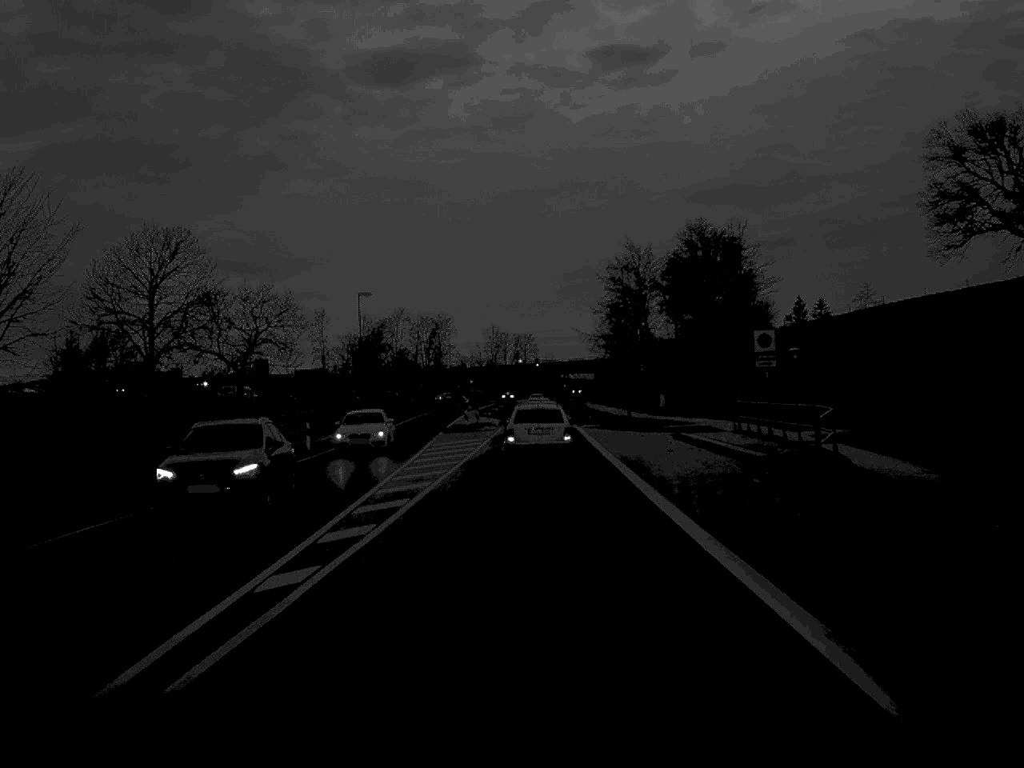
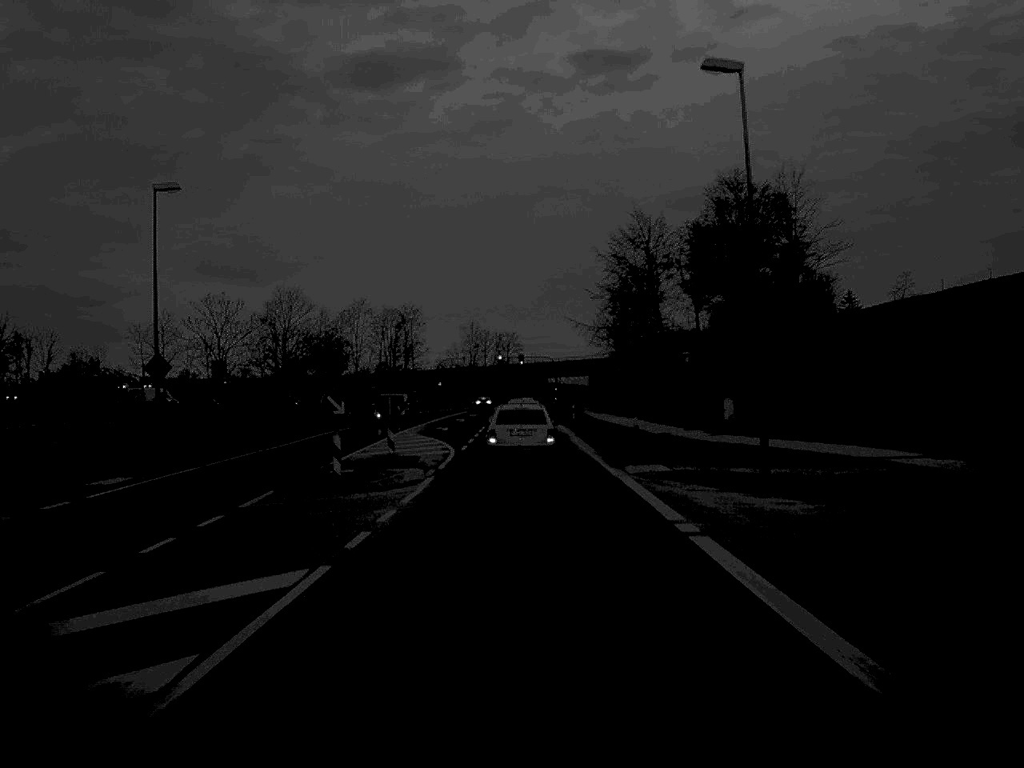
(+0.3, +37.3) m; +1°
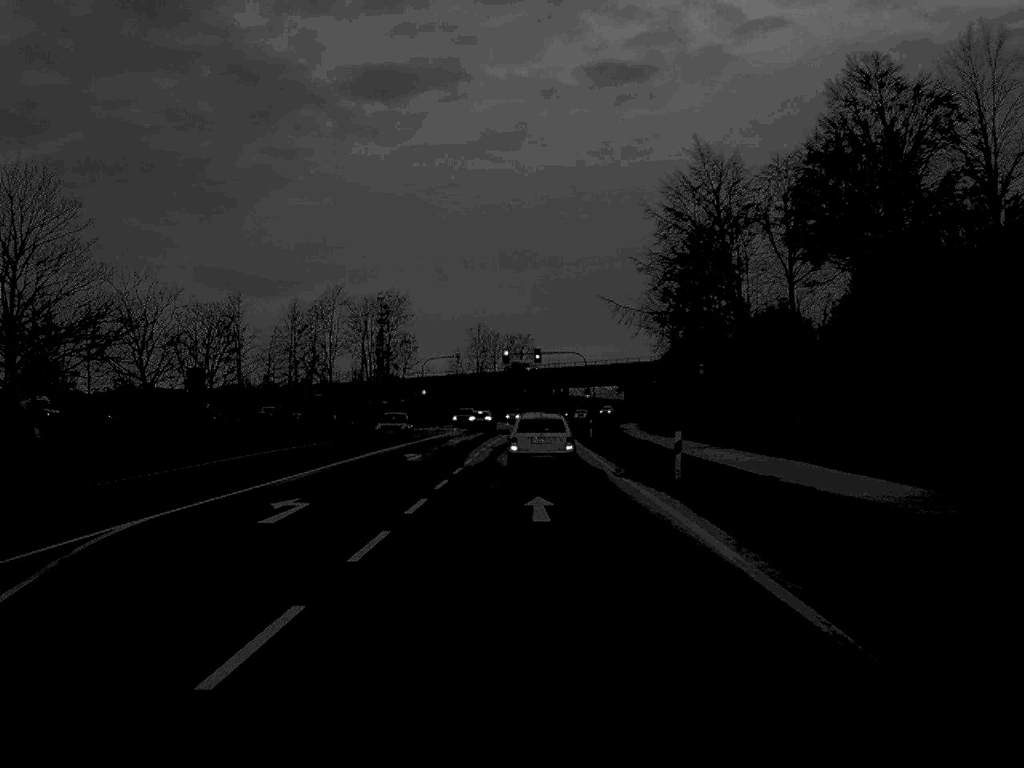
(-0.1, +44.3) m; -1°
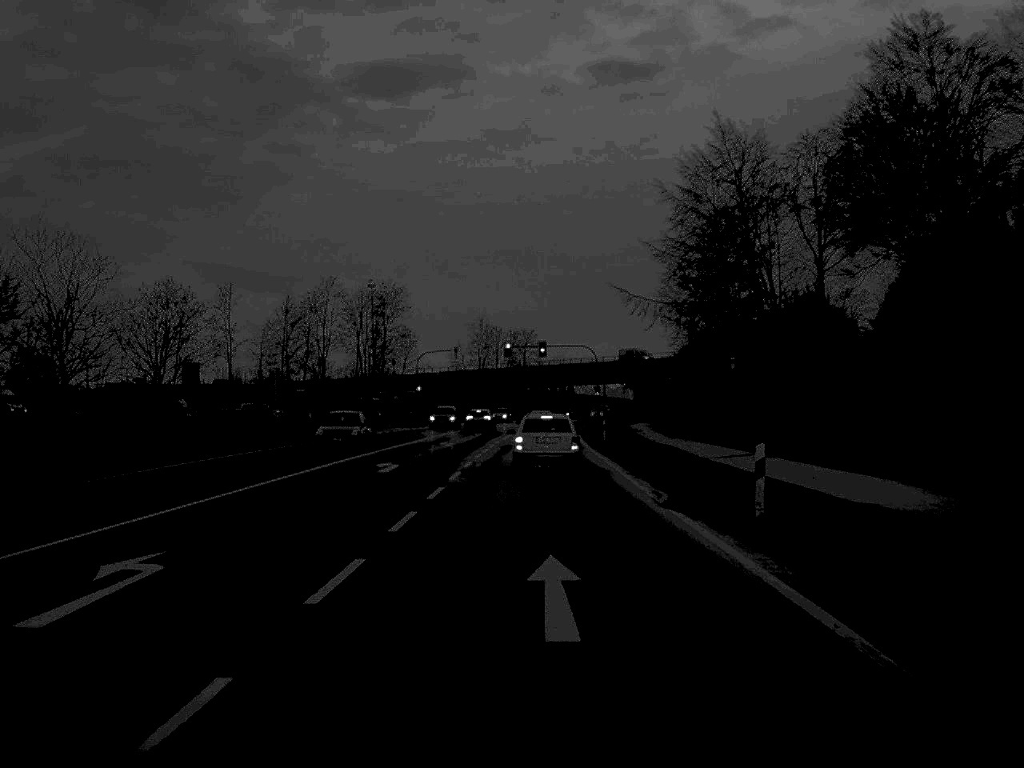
(0.0, +8.8) m; 0°
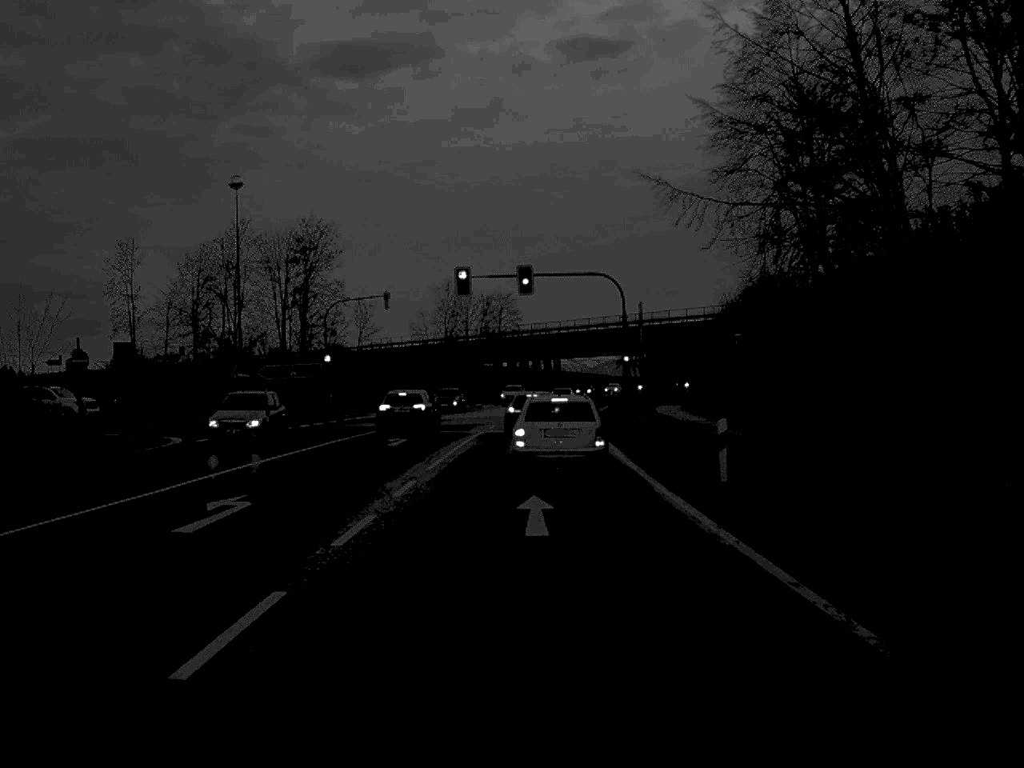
(+0.3, +39.2) m; +1°
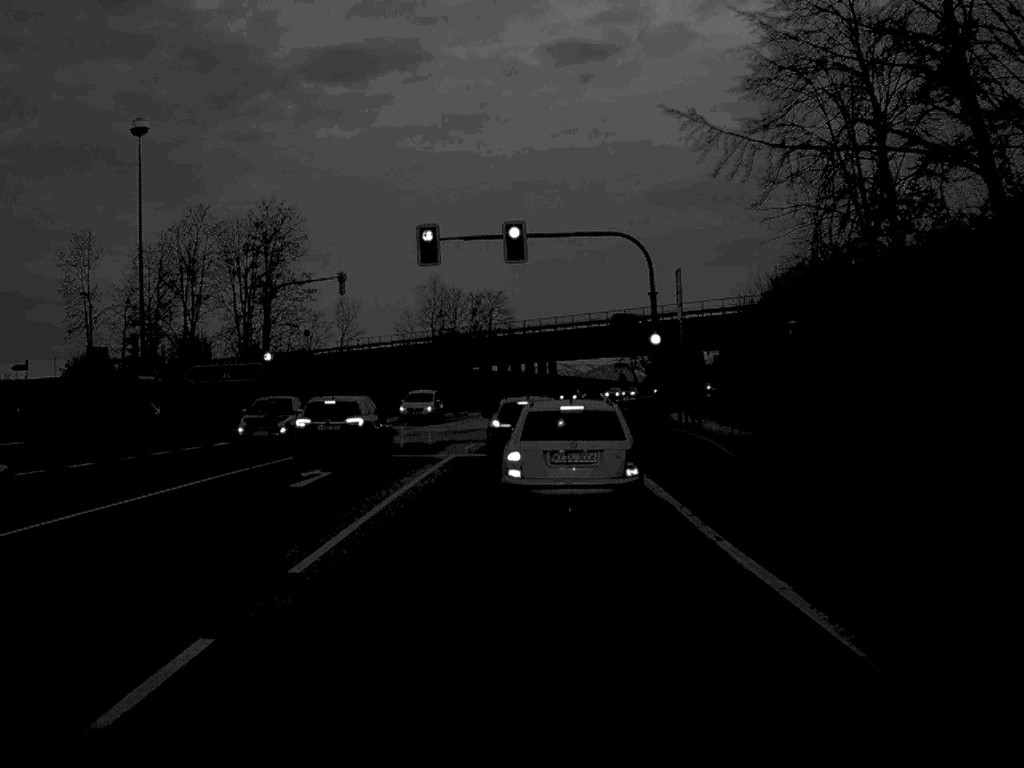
(+0.1, +13.6) m; 0°
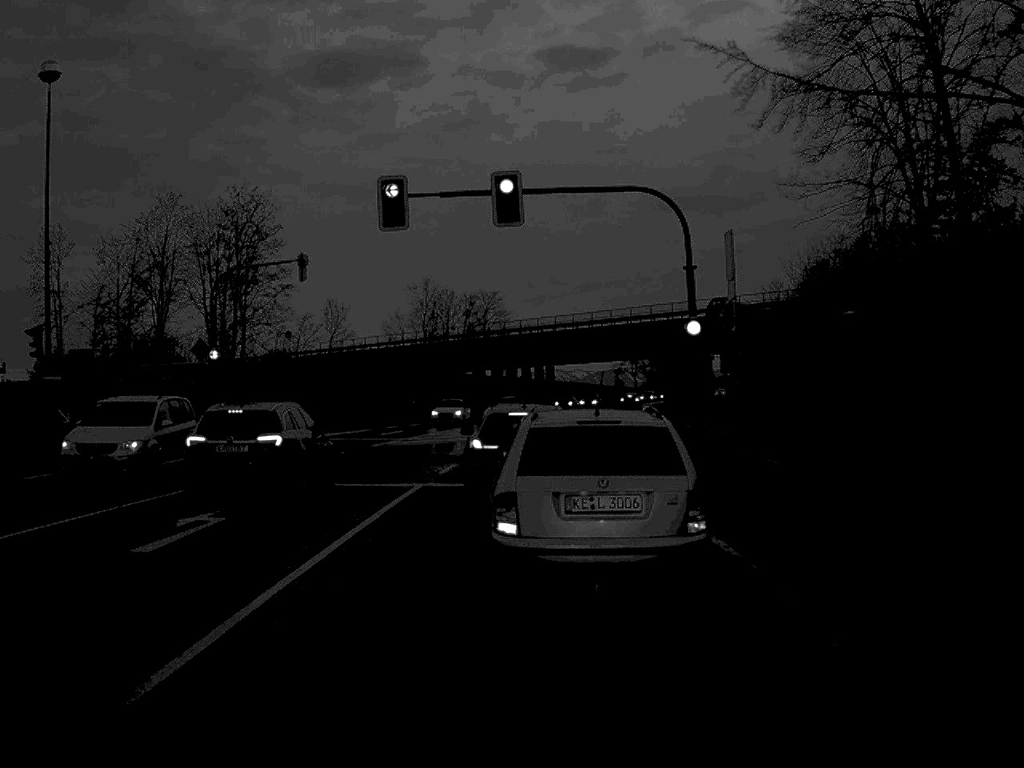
(0.0, +8.6) m; 0°
